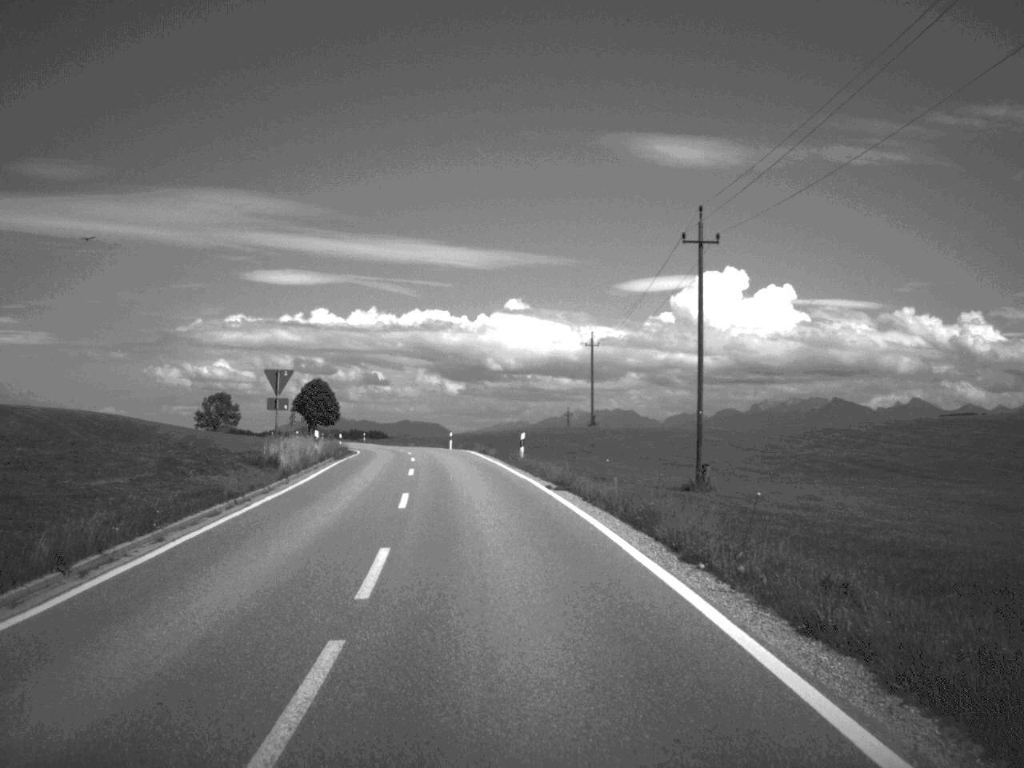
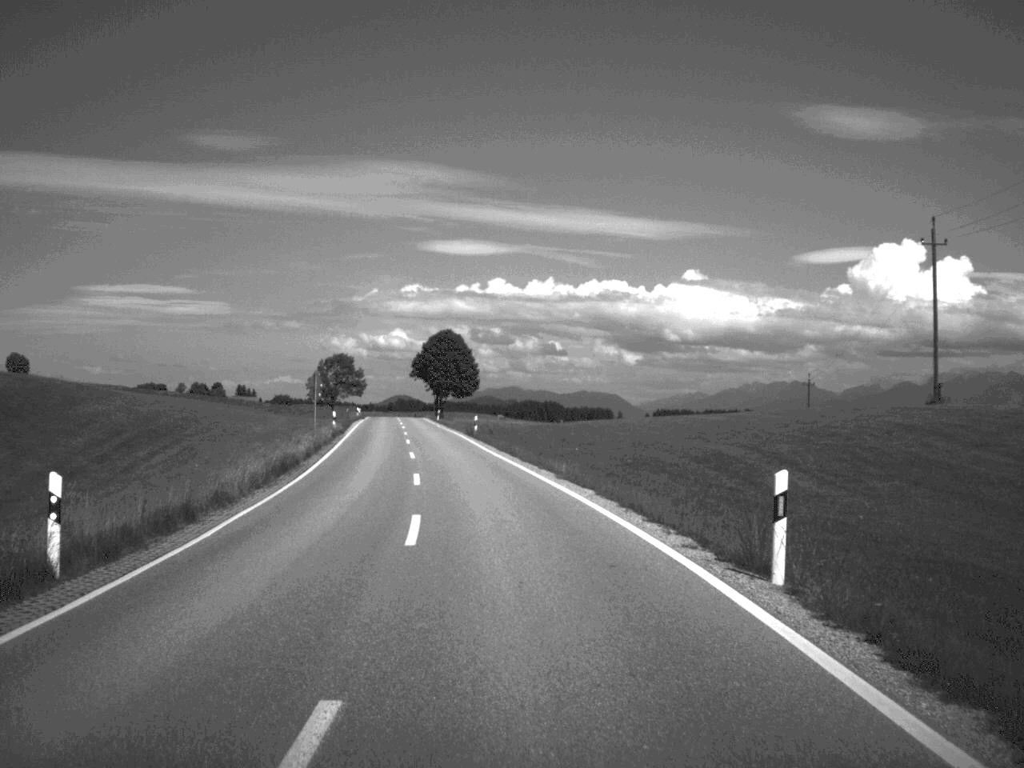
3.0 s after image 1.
(-5.2, +66.3) m; -8°
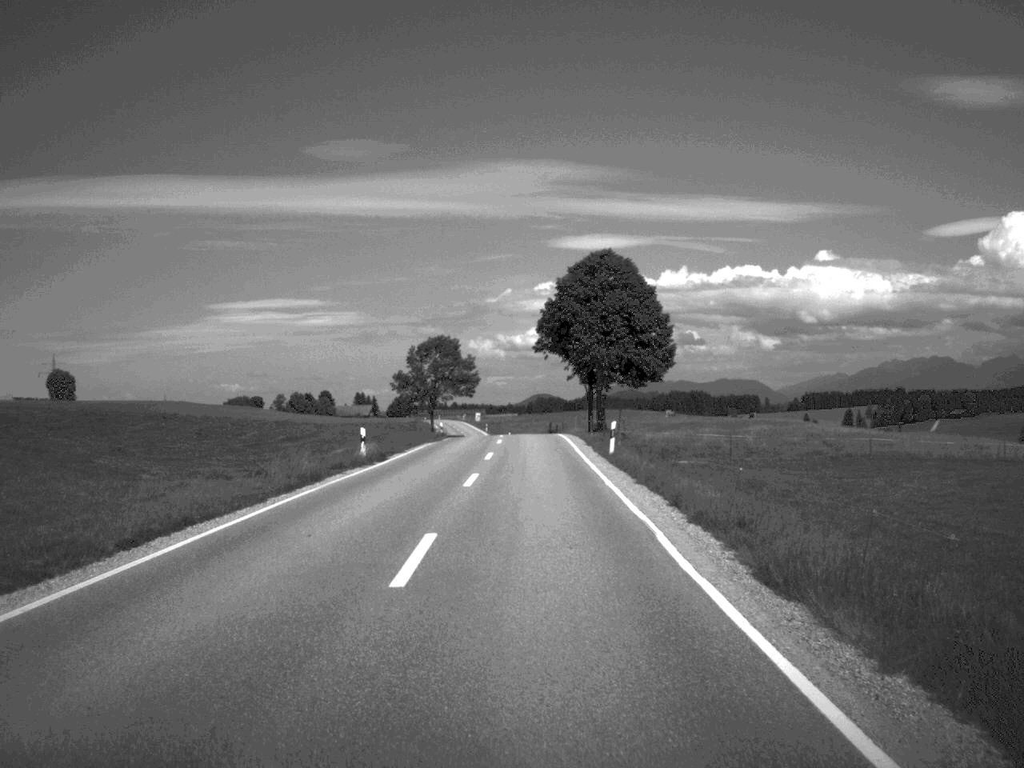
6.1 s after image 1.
(-6.0, +73.9) m; -6°
